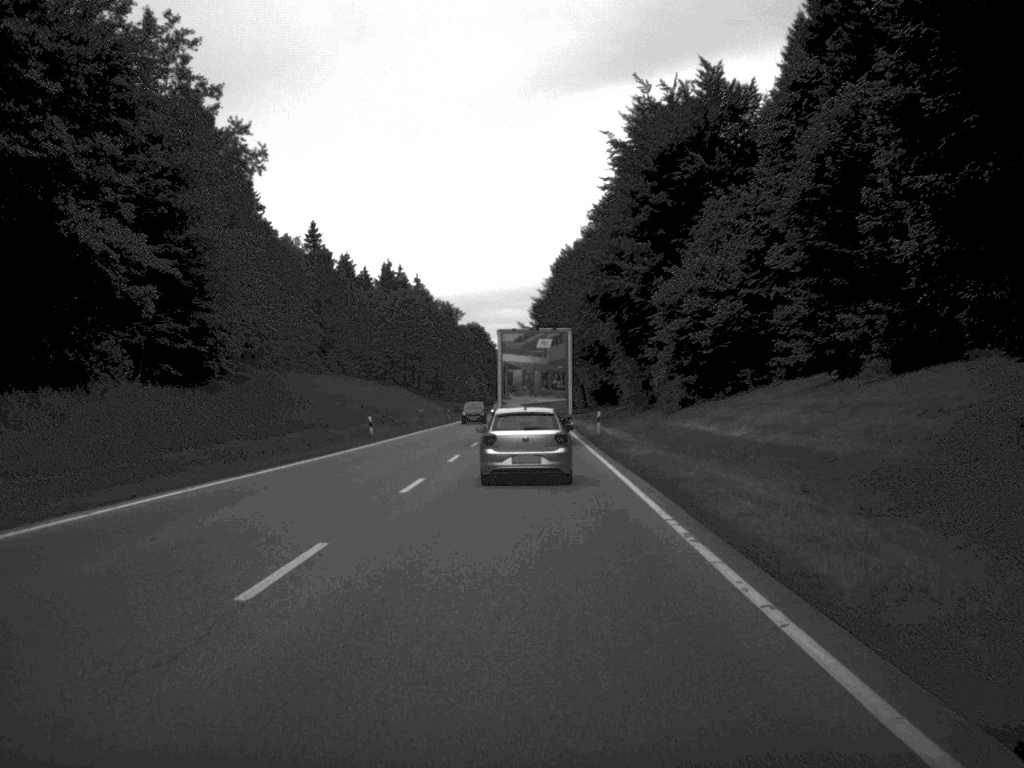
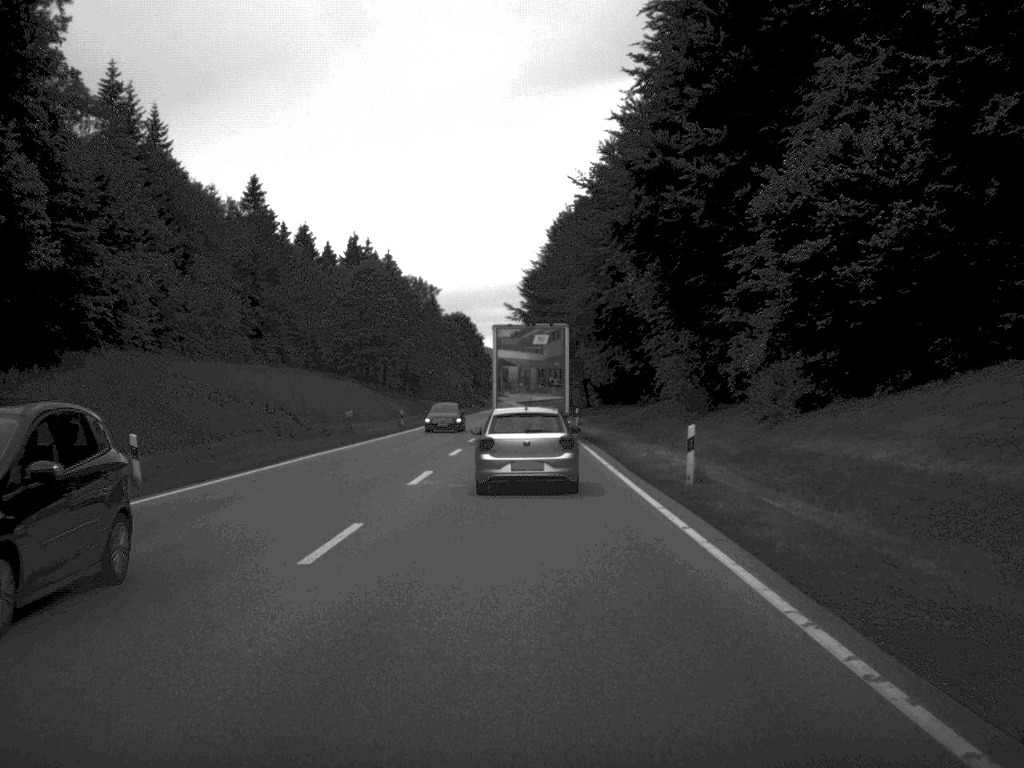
(+0.1, +33.1) m; 0°
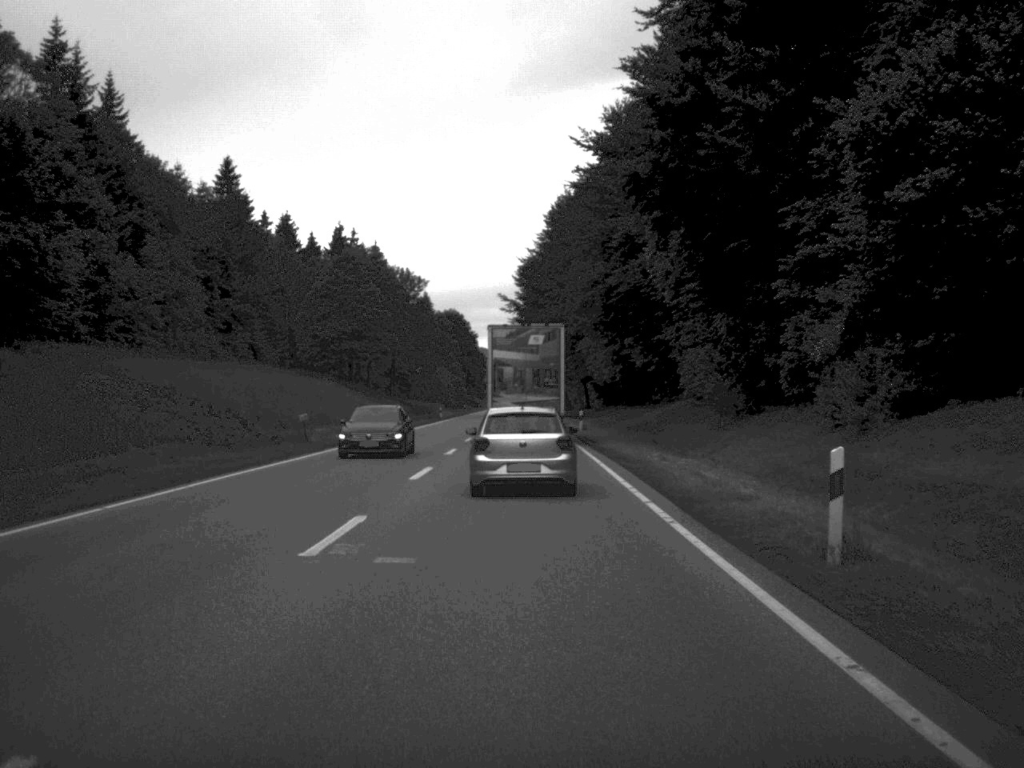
(0.0, +10.8) m; 0°
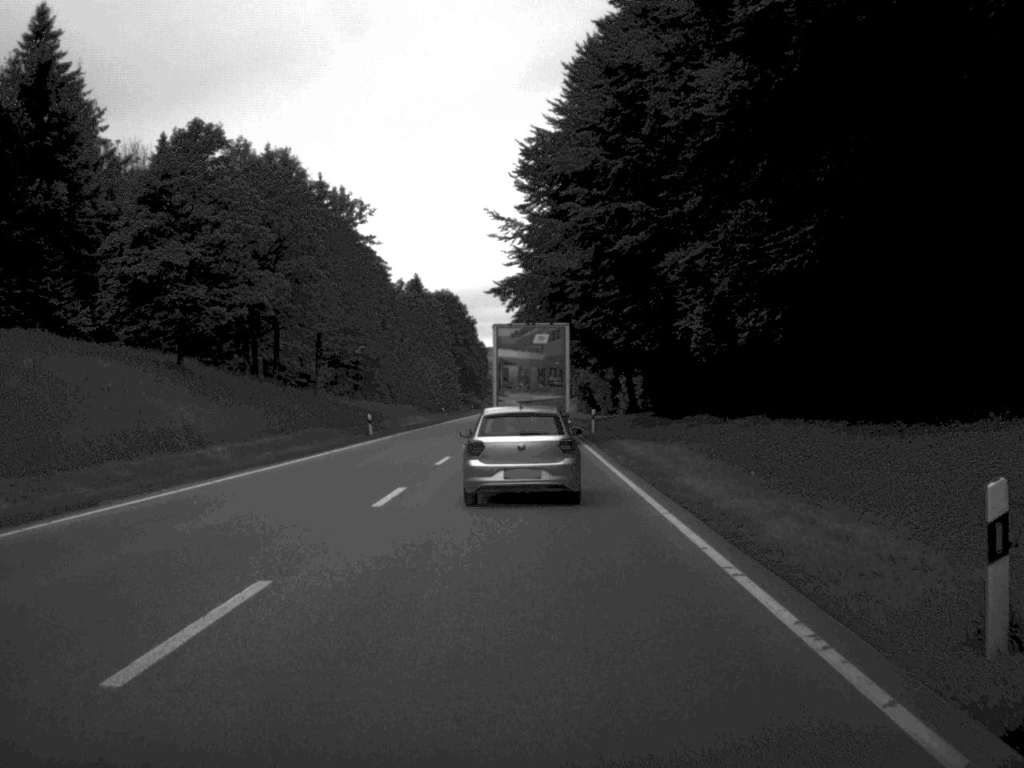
(-0.1, +53.5) m; -1°
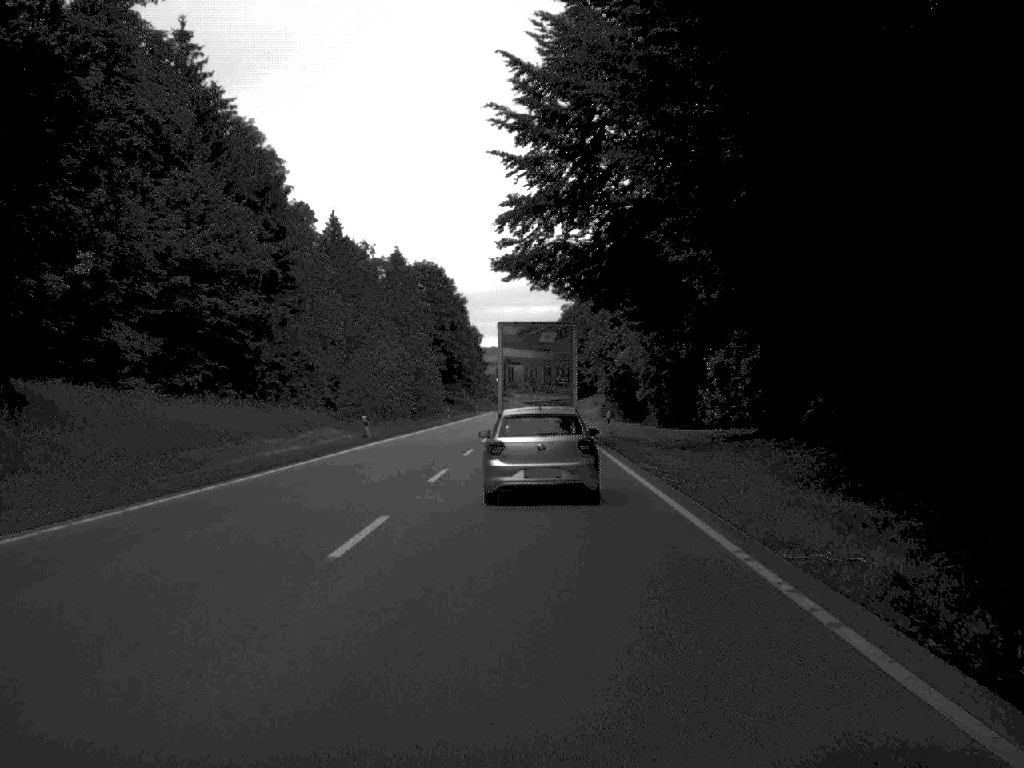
(-0.1, +53.2) m; 0°
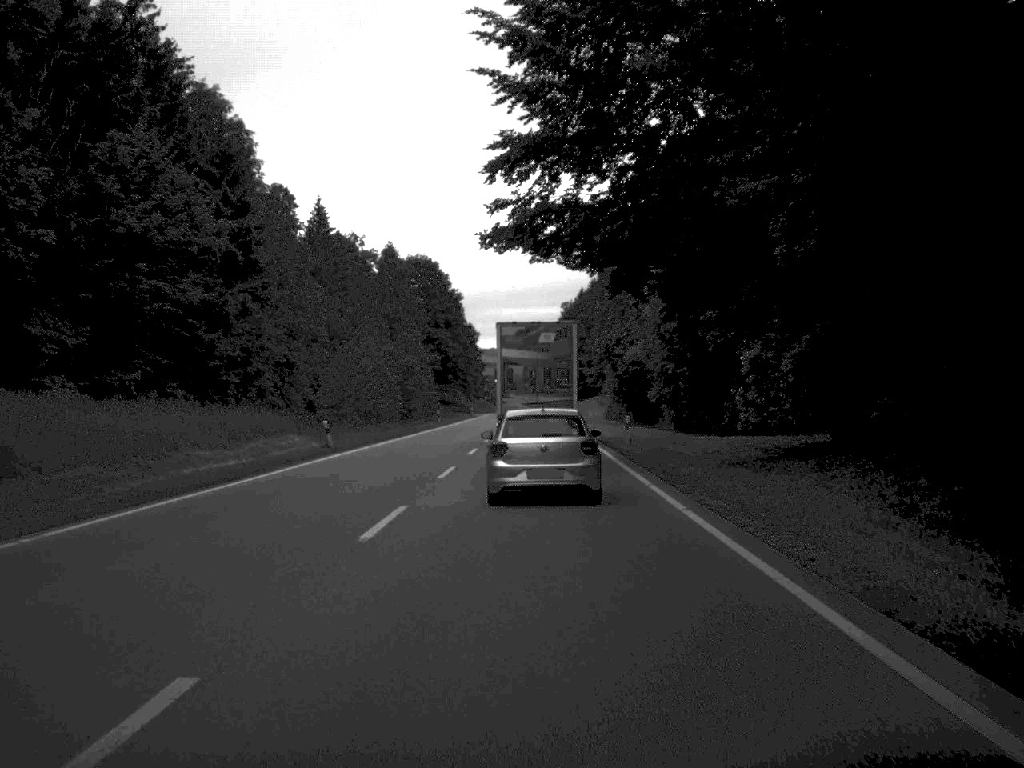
(0.0, +10.0) m; 0°
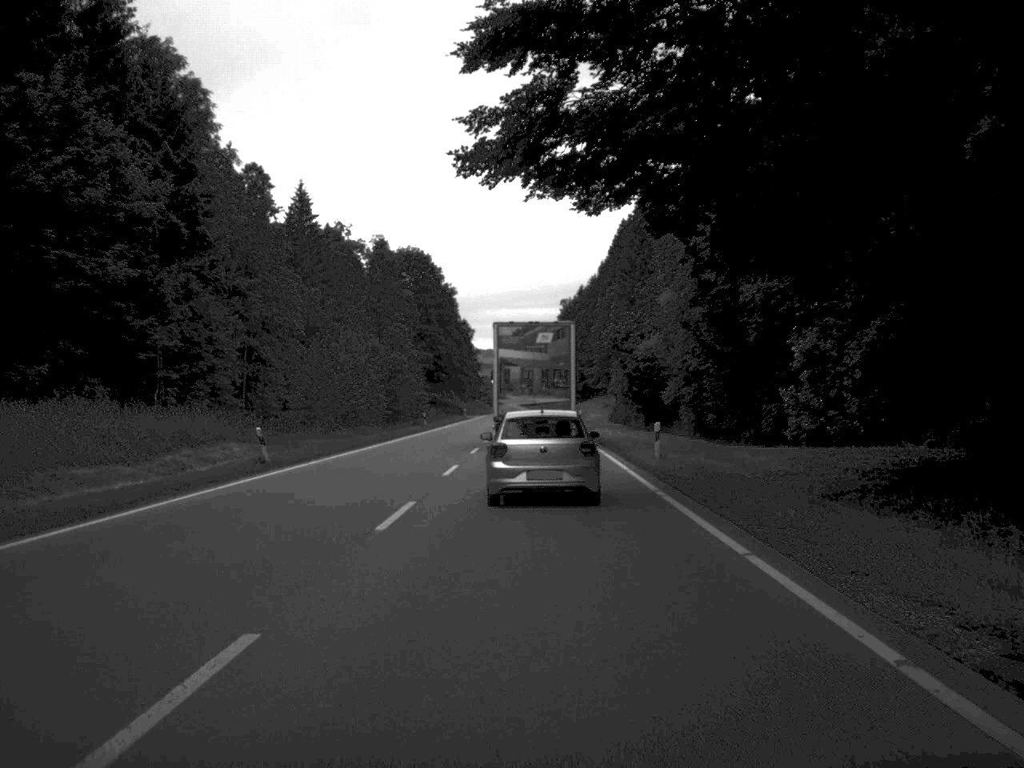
(0.0, +10.4) m; 0°
